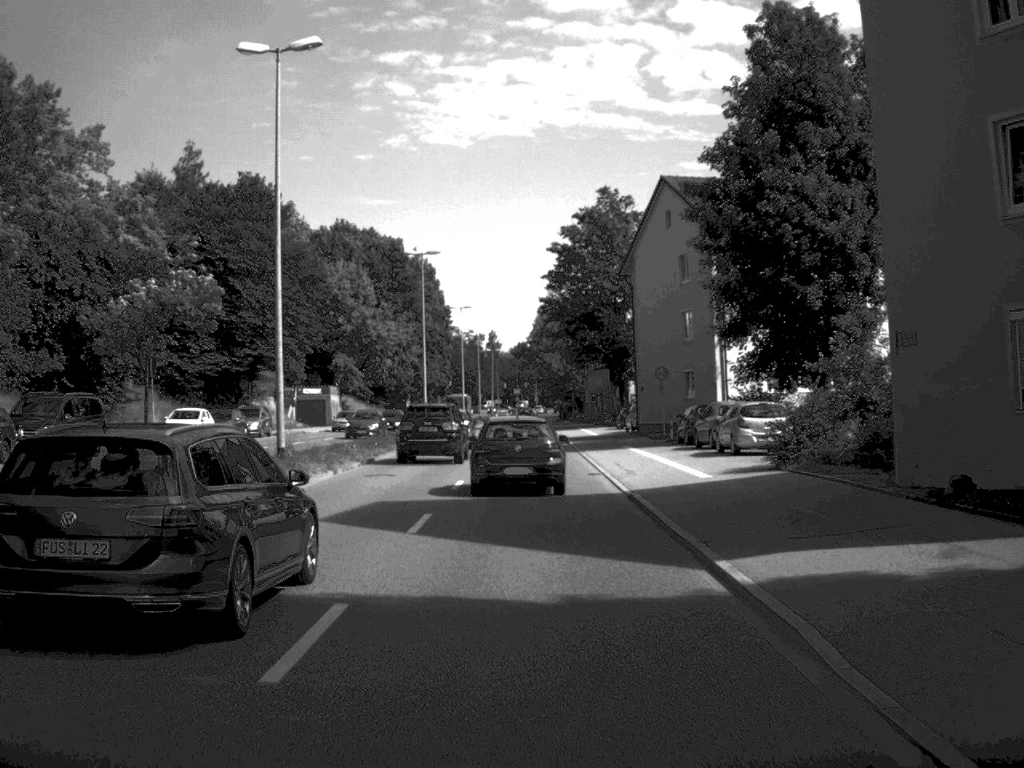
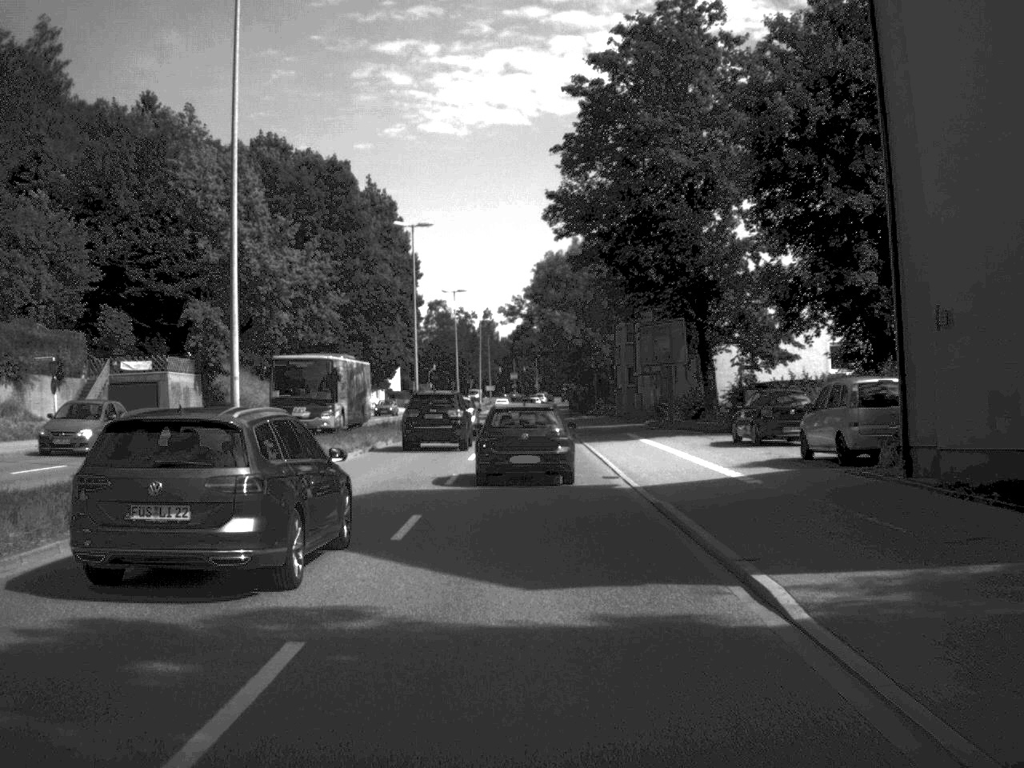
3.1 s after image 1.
(0.0, +46.6) m; 0°
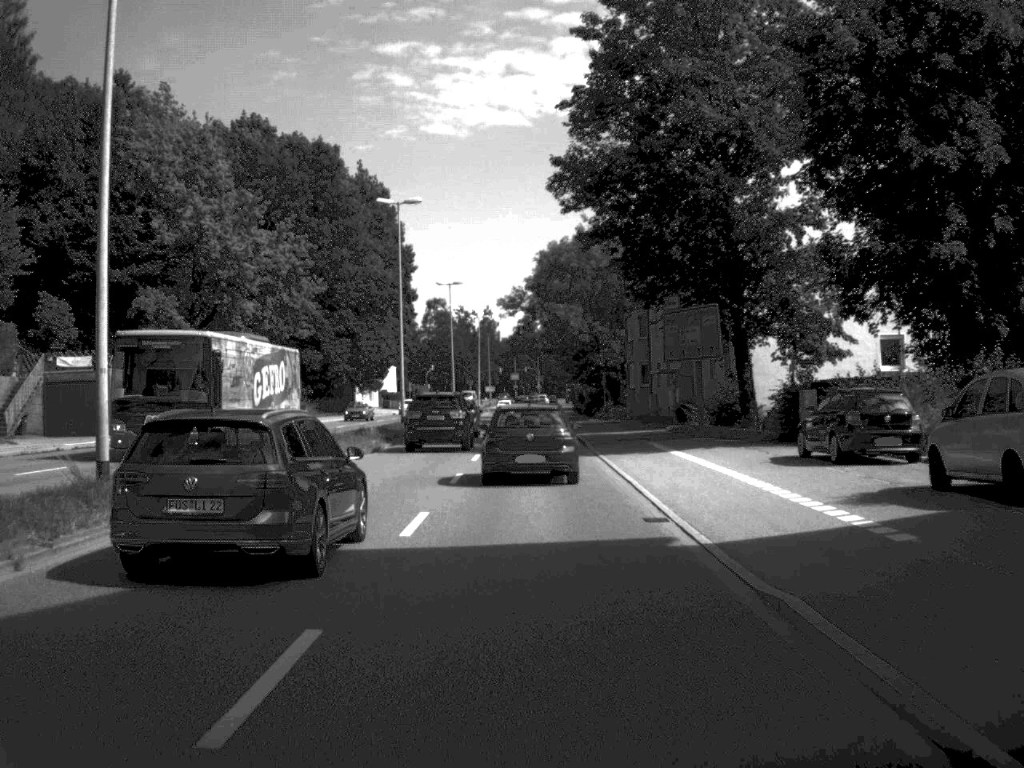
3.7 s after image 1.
(0.0, +8.3) m; 0°
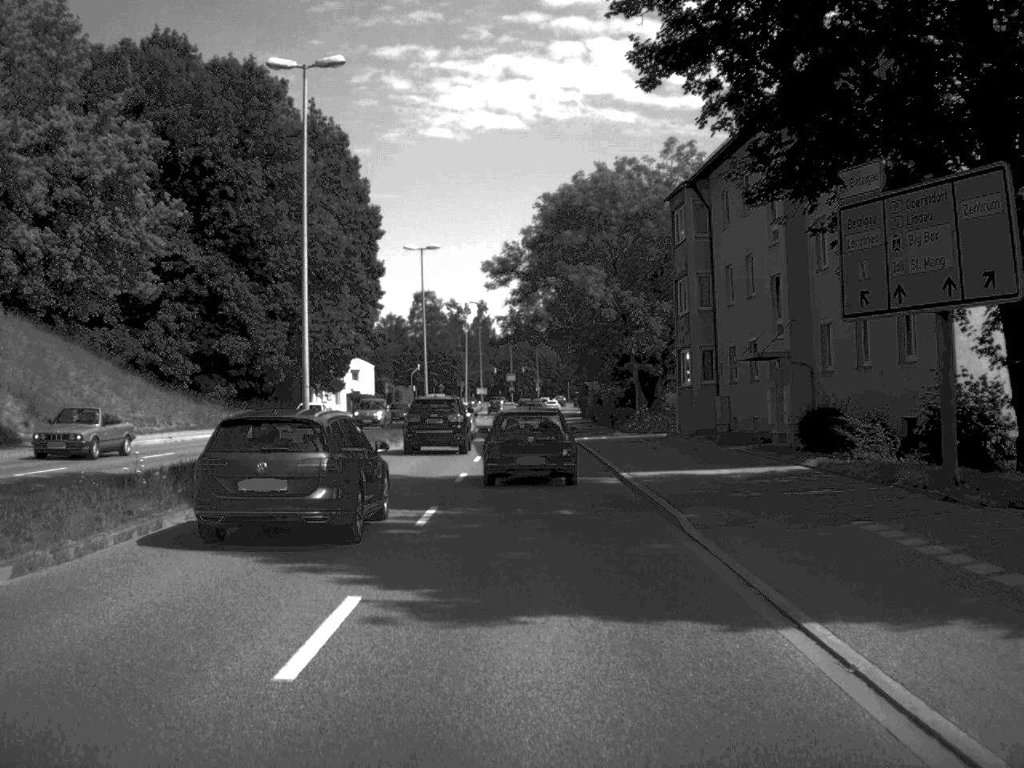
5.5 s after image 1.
(0.0, +25.1) m; 0°
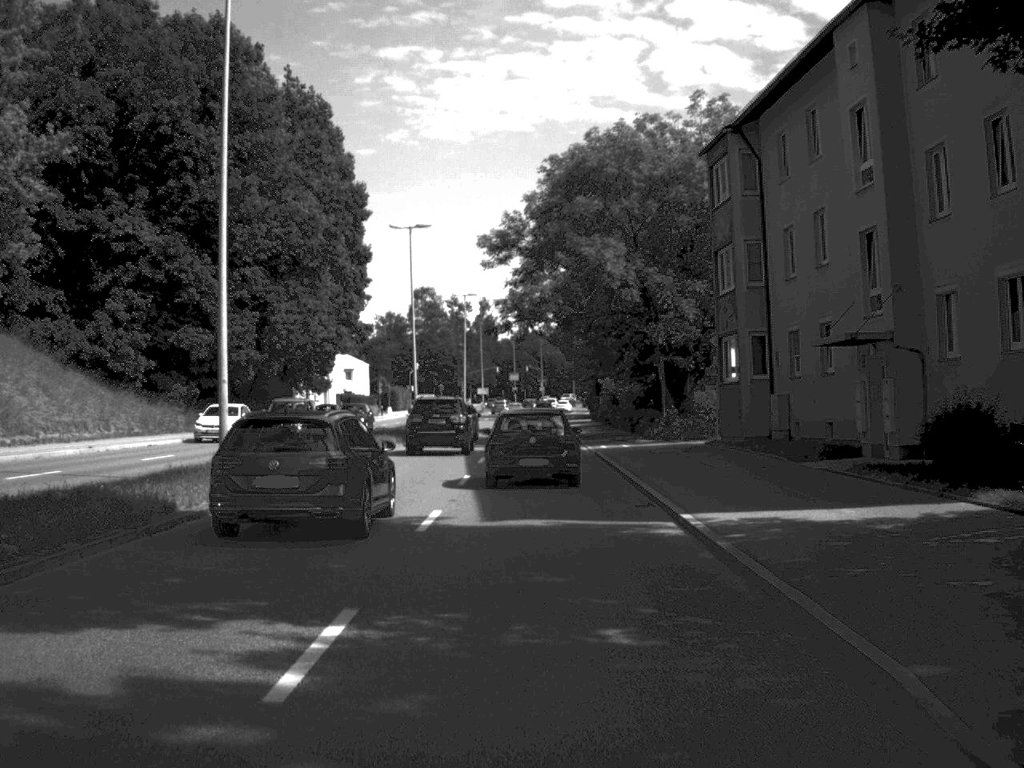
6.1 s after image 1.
(0.0, +9.5) m; 0°
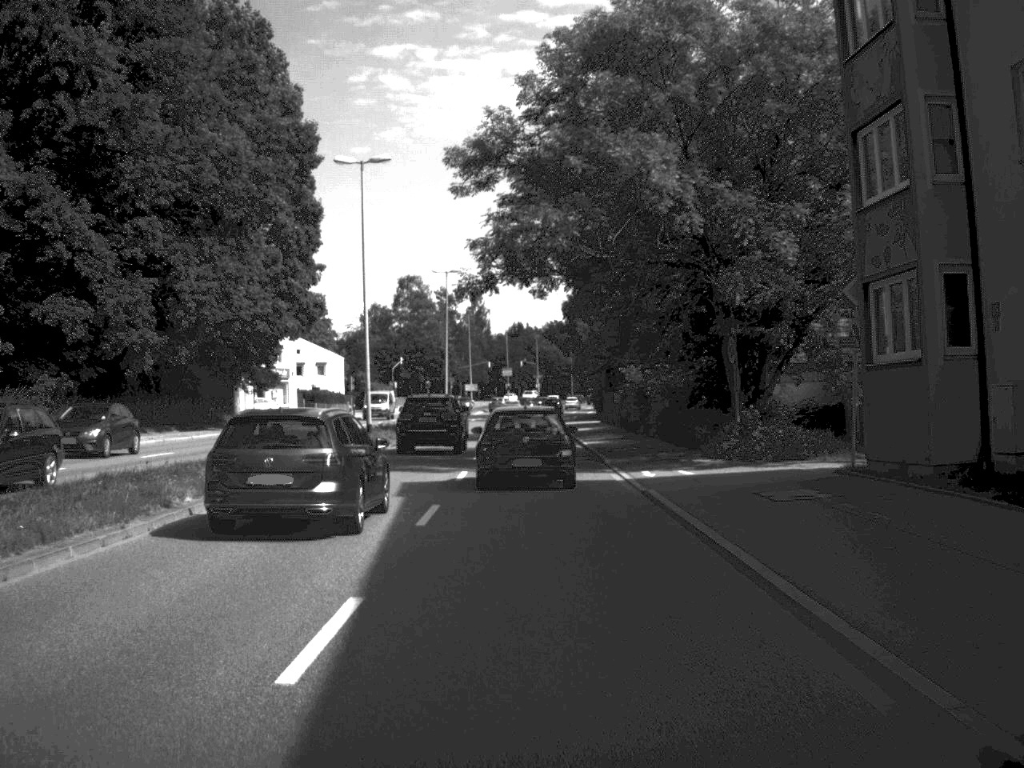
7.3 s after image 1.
(0.0, +17.3) m; 0°
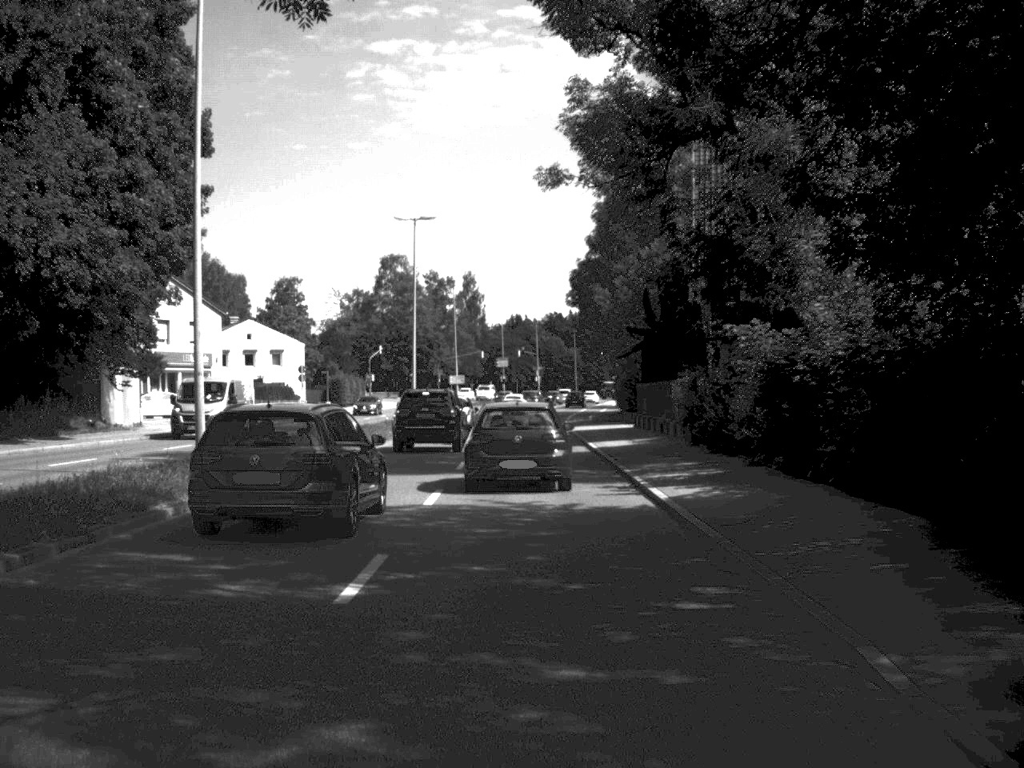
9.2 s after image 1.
(0.0, +27.3) m; 0°
